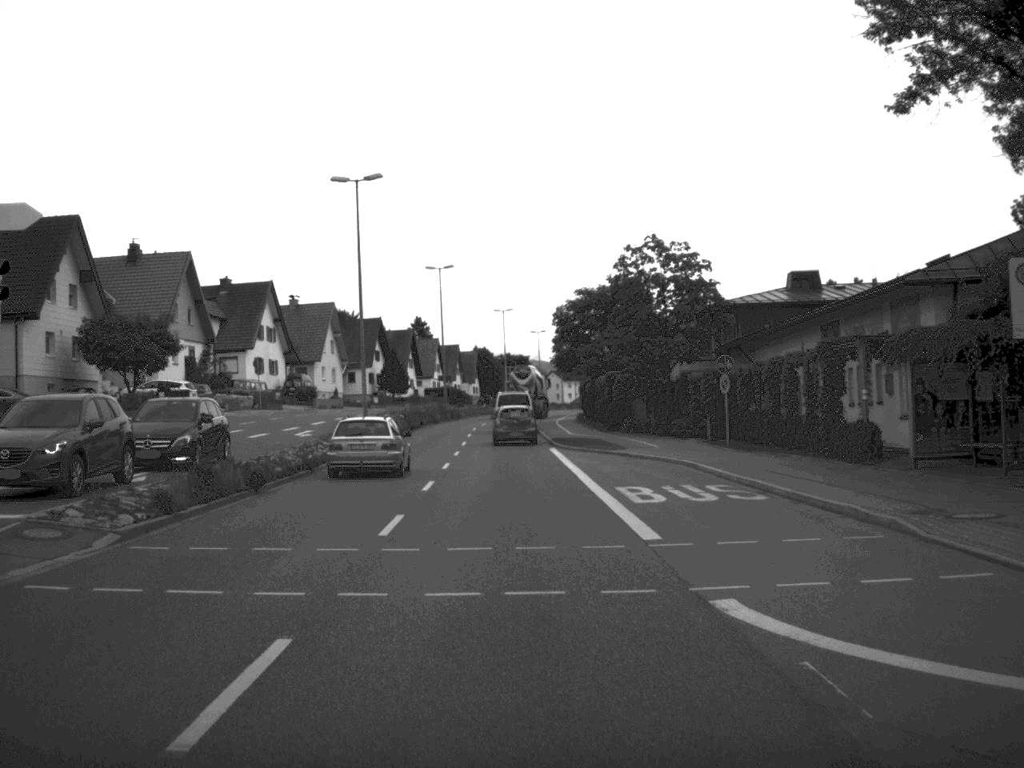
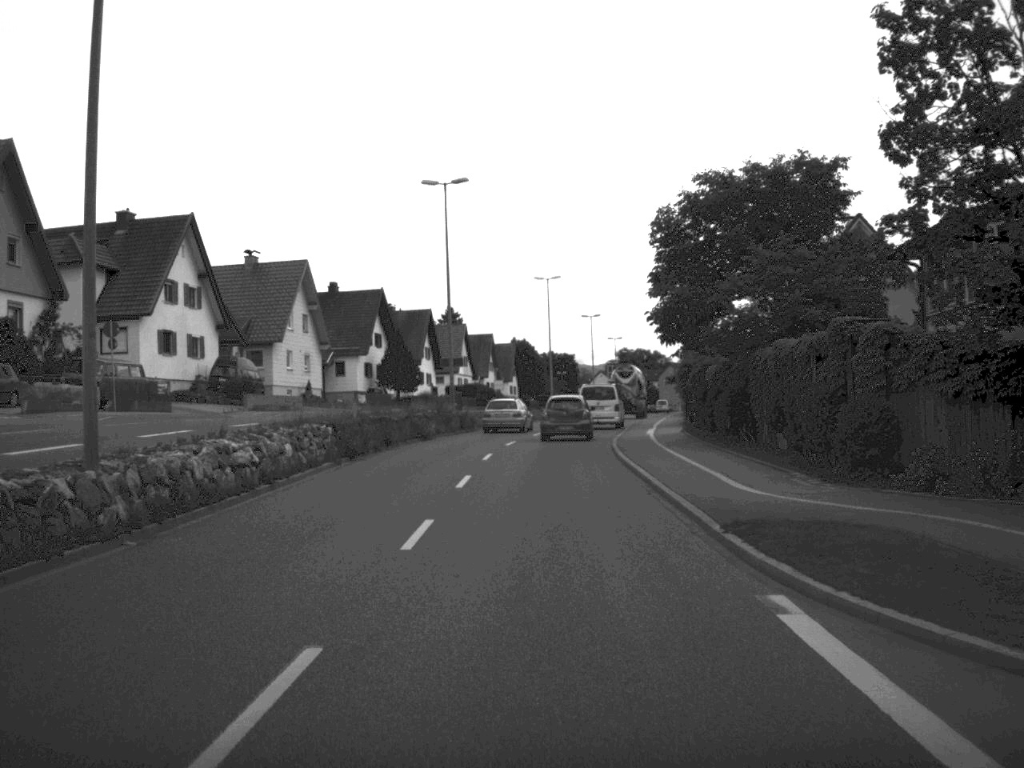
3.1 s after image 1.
(-0.7, +35.7) m; -2°
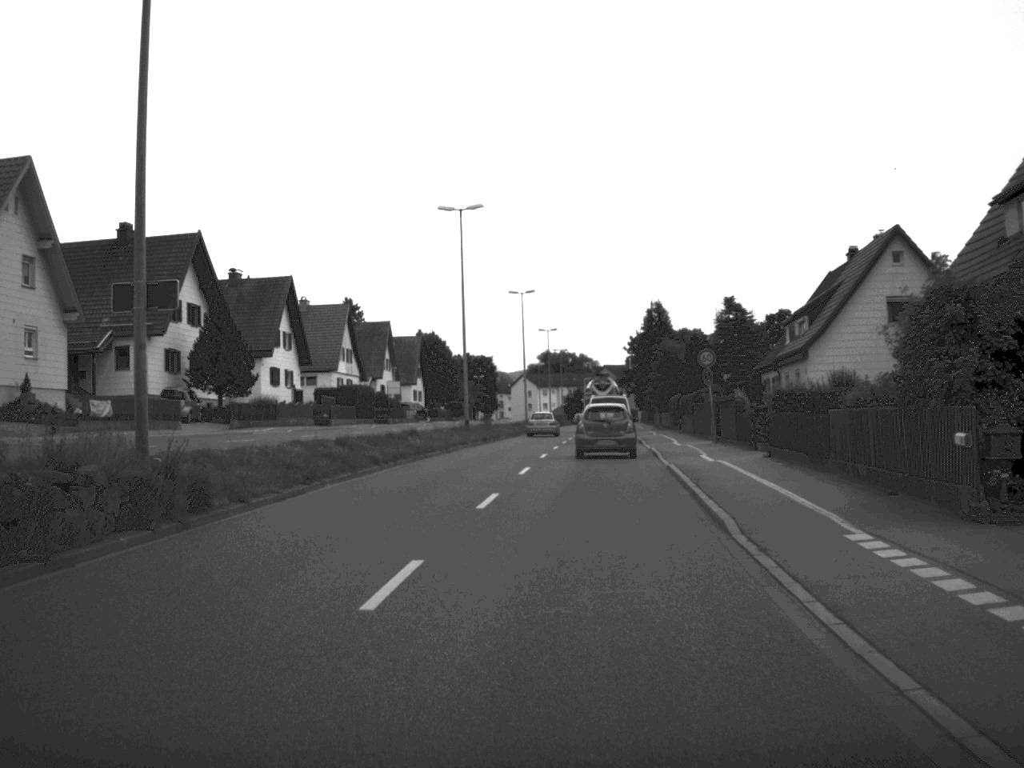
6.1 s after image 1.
(+0.7, +38.3) m; +4°
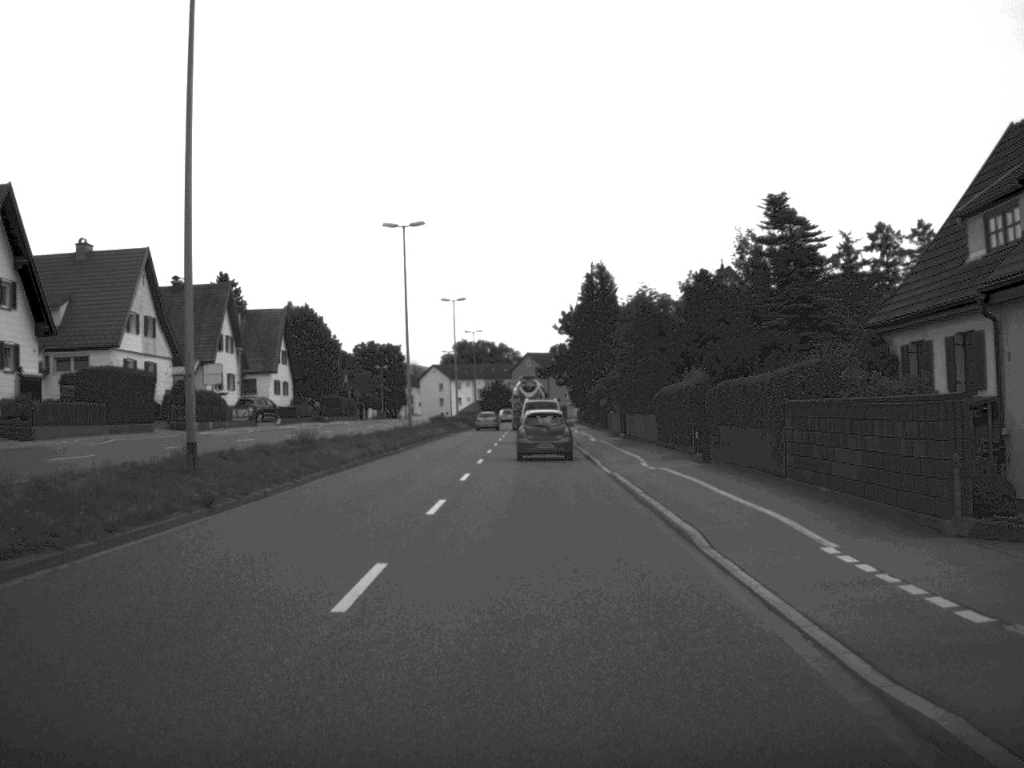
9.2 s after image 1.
(+1.6, +35.2) m; +3°
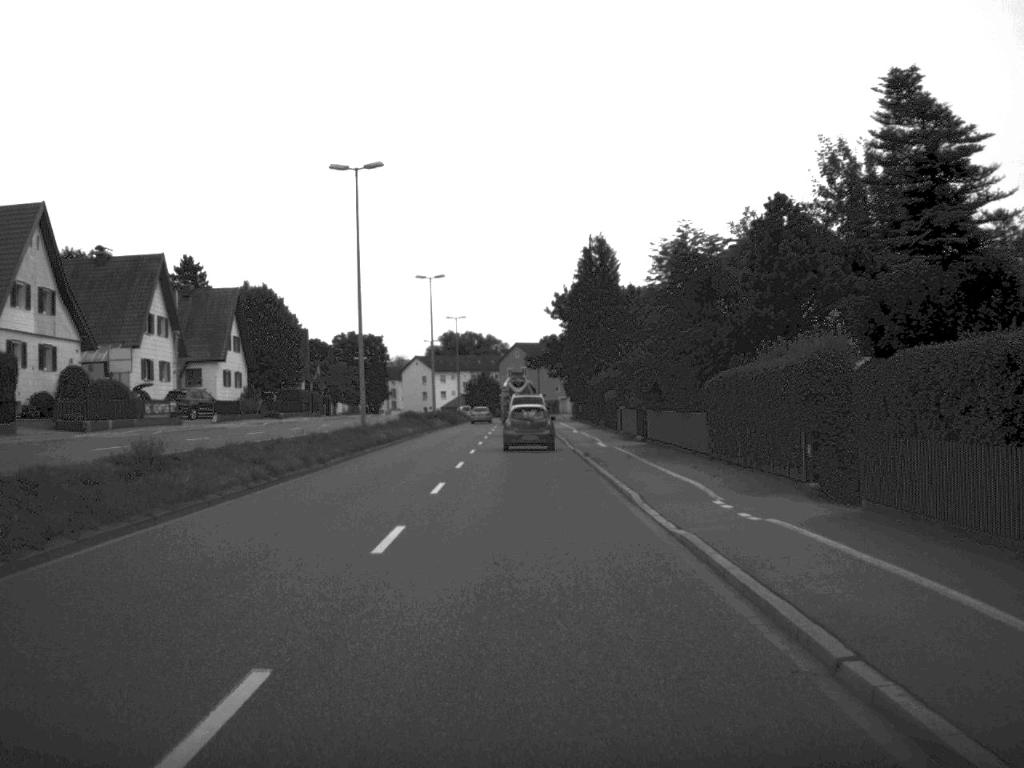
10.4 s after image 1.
(0.0, +14.2) m; 0°
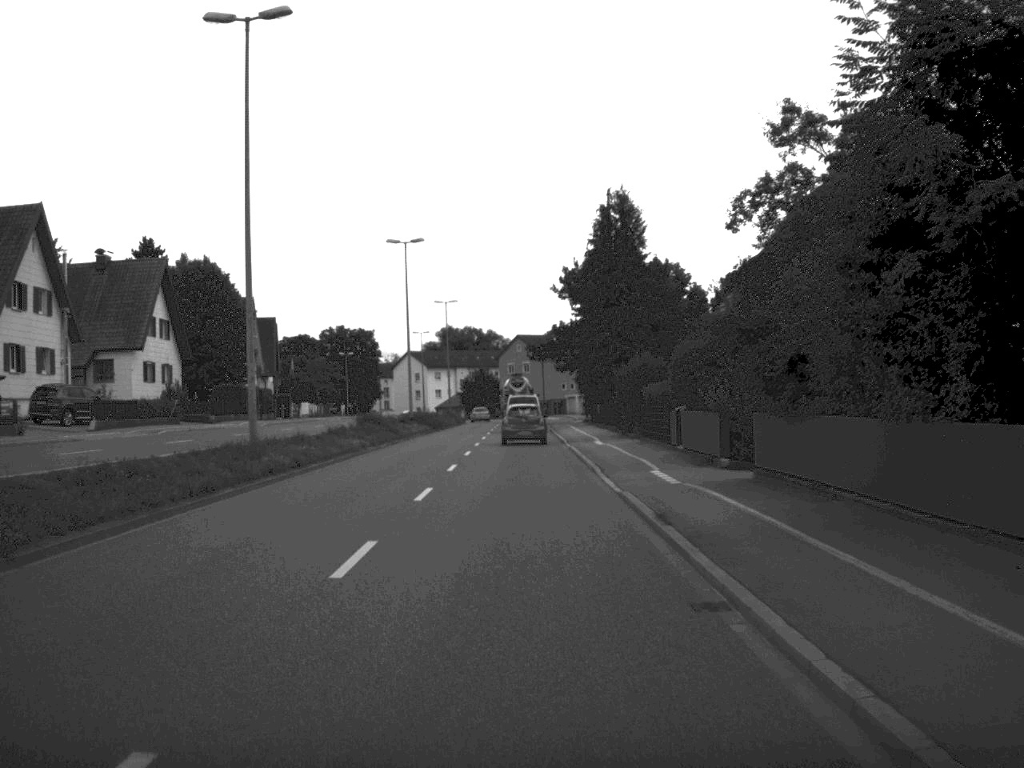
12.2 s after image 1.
(0.0, +19.6) m; 0°
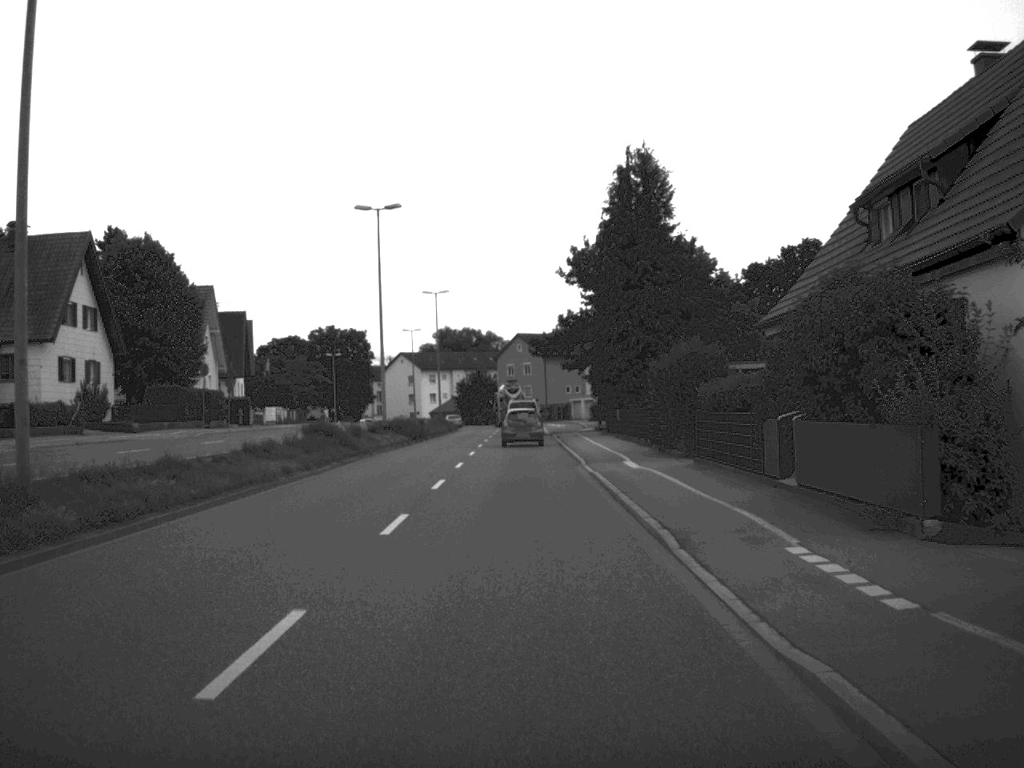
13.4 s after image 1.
(0.0, +13.5) m; 0°
